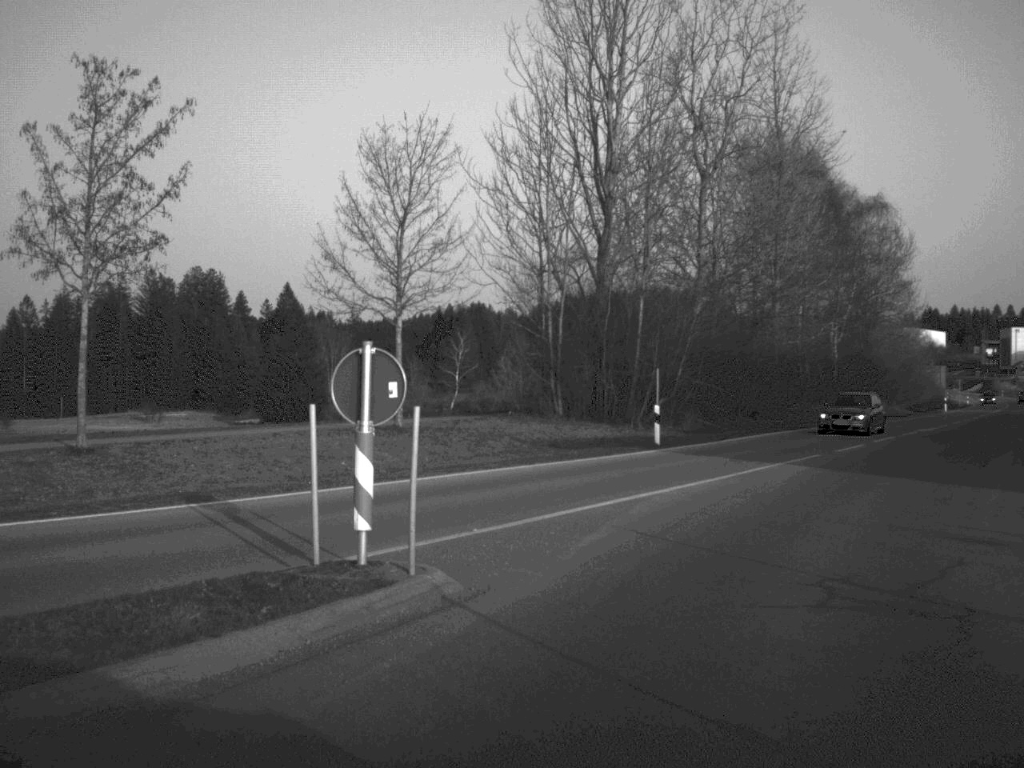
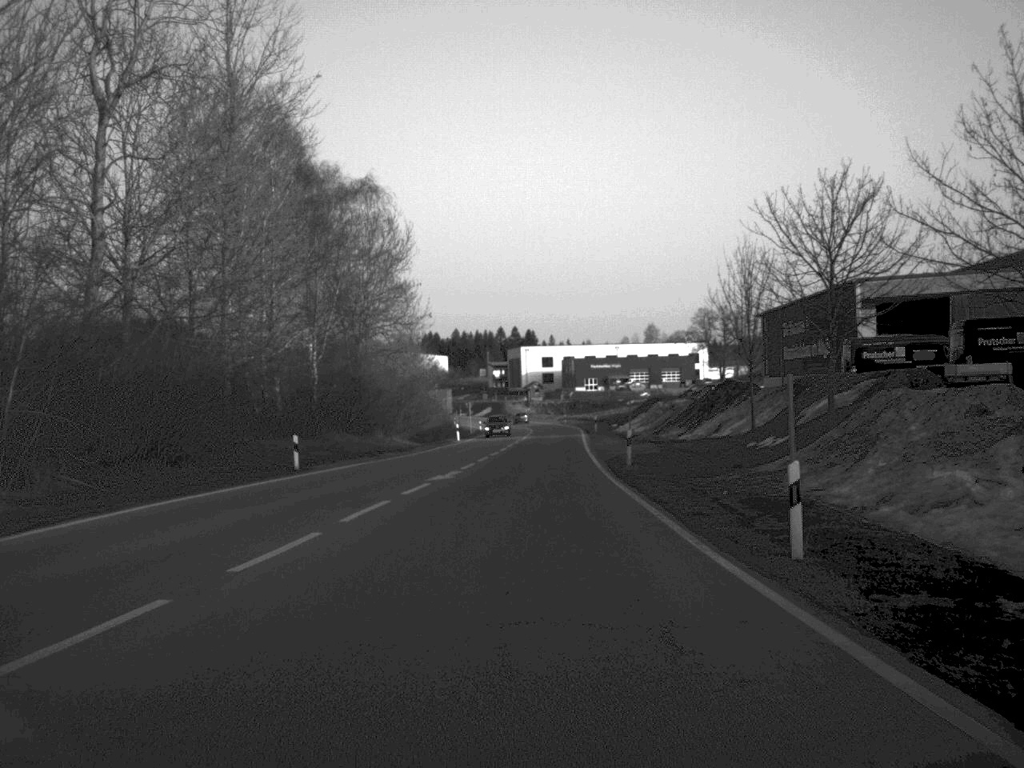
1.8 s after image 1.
(+4.9, +18.4) m; +22°
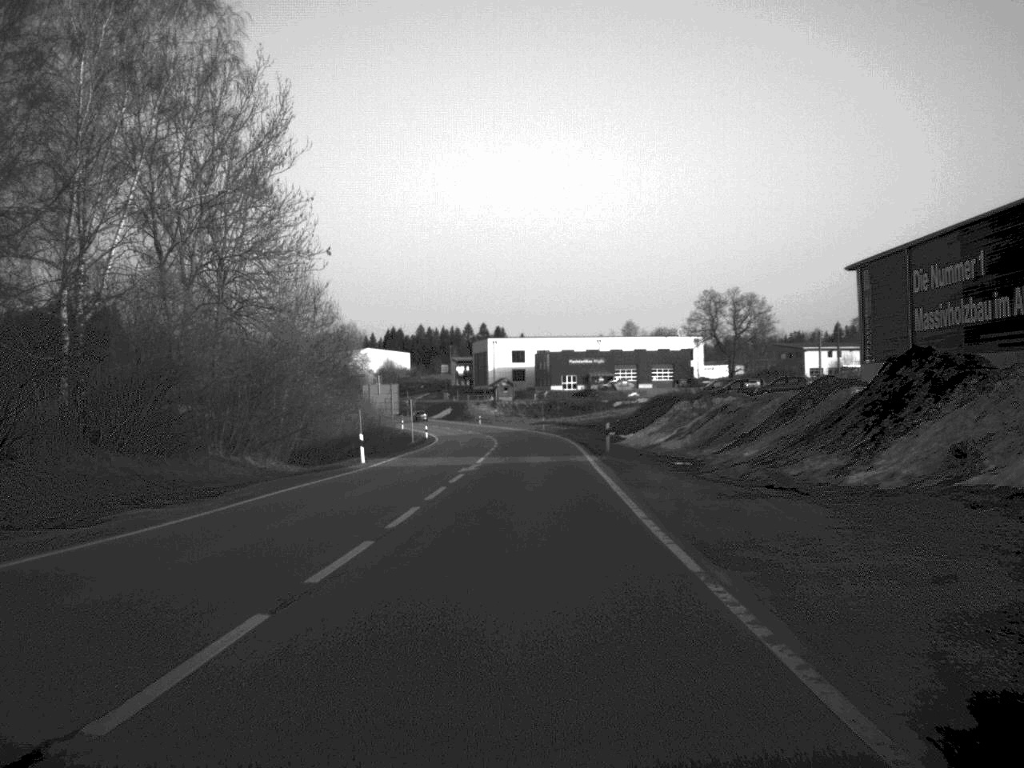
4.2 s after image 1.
(+0.4, +36.1) m; +1°
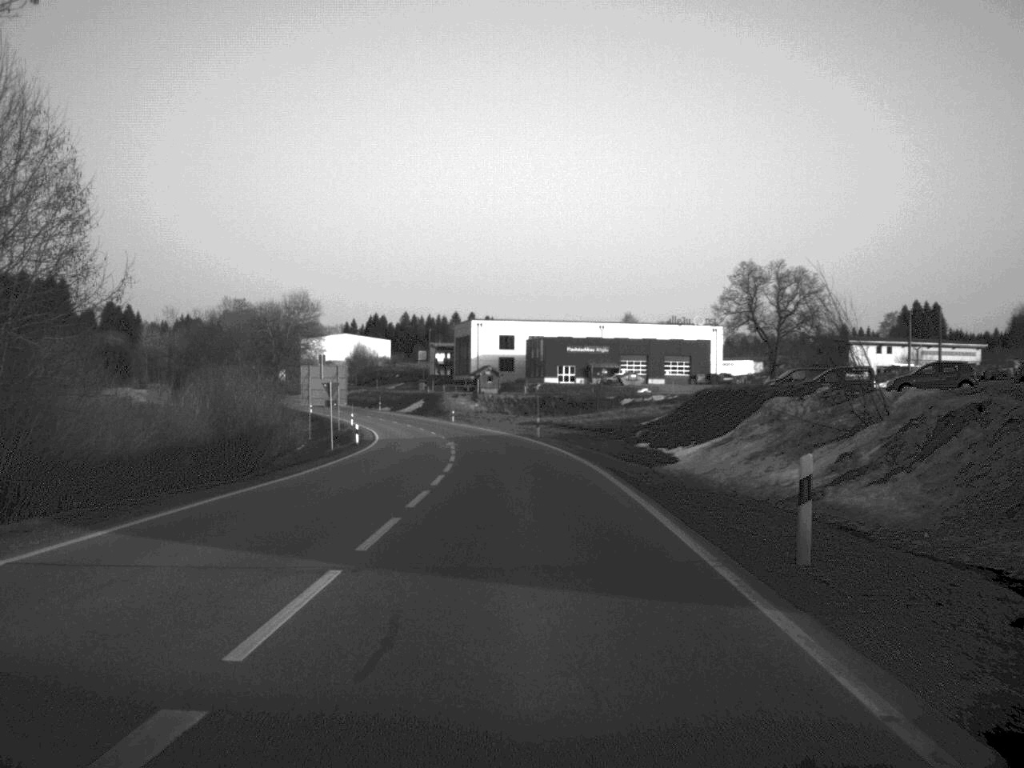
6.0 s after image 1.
(+0.2, +33.9) m; +1°
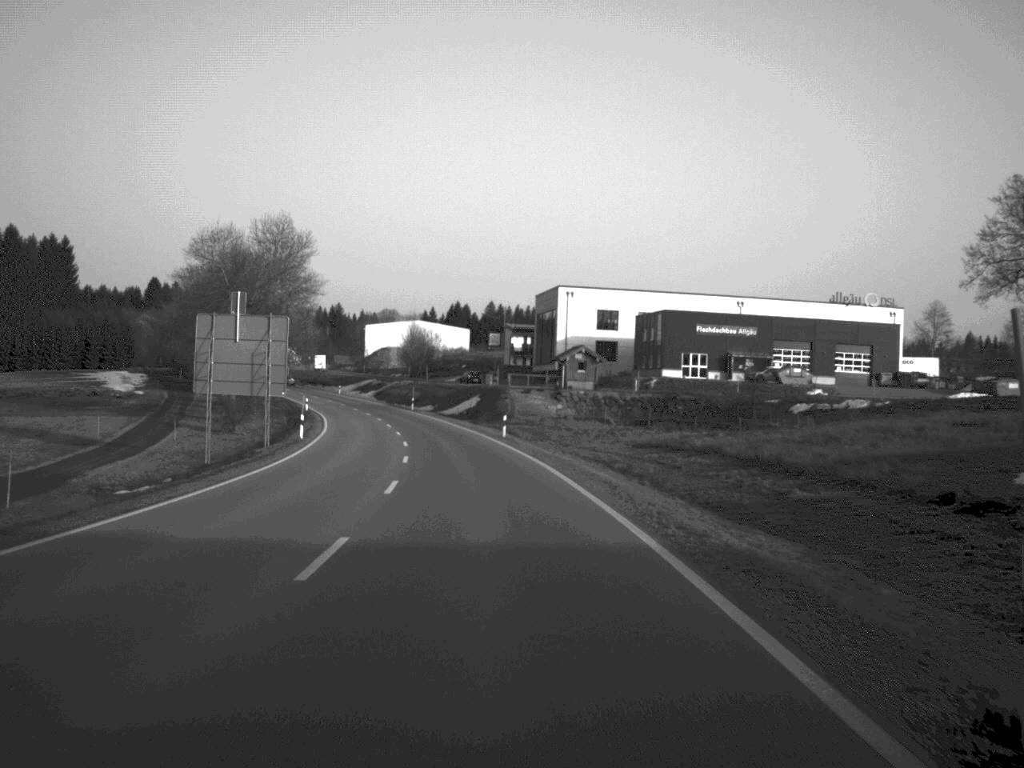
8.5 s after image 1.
(-1.3, +56.3) m; -4°
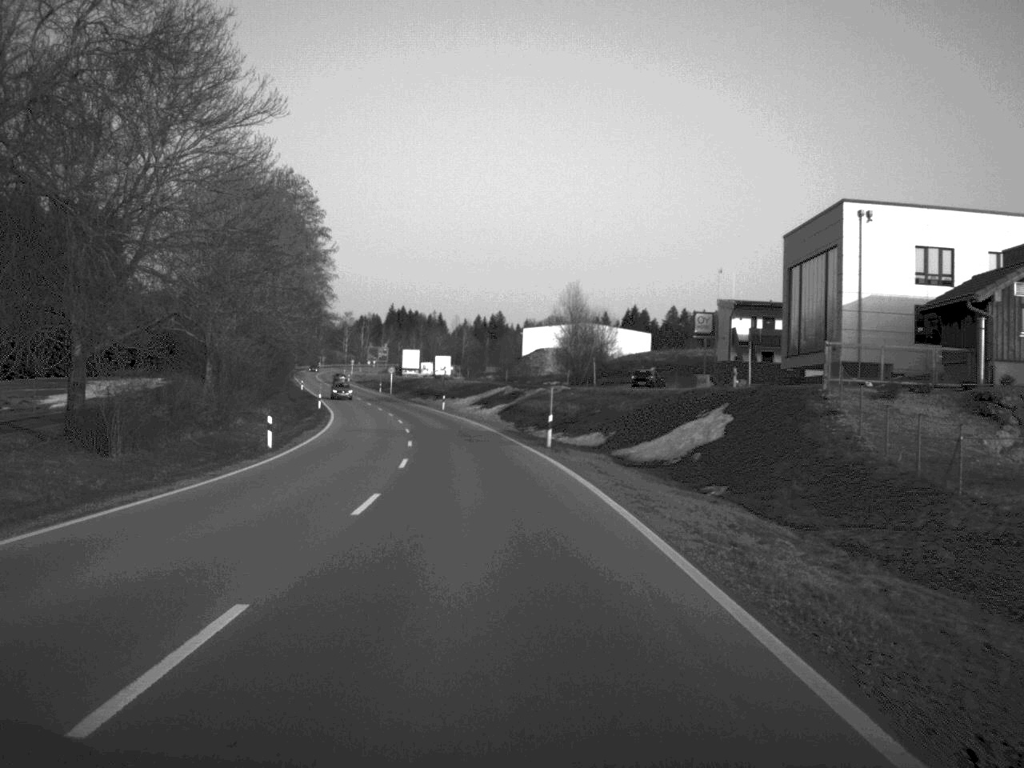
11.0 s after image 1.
(-4.5, +66.1) m; -8°
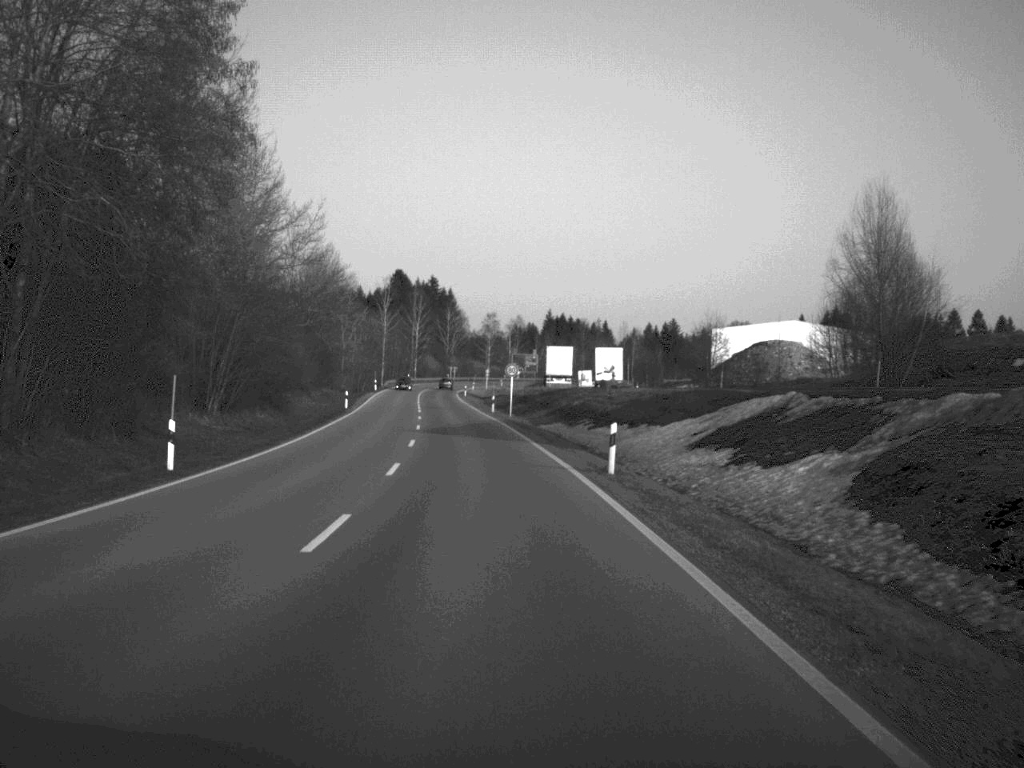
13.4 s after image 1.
(-4.1, +65.0) m; -7°
